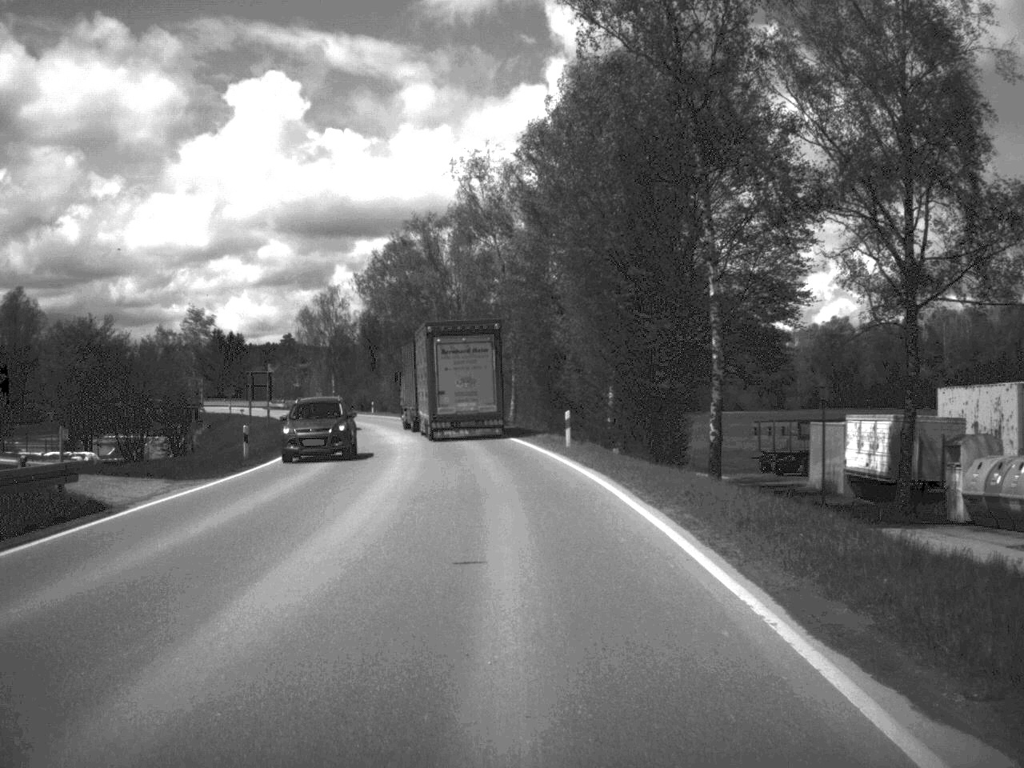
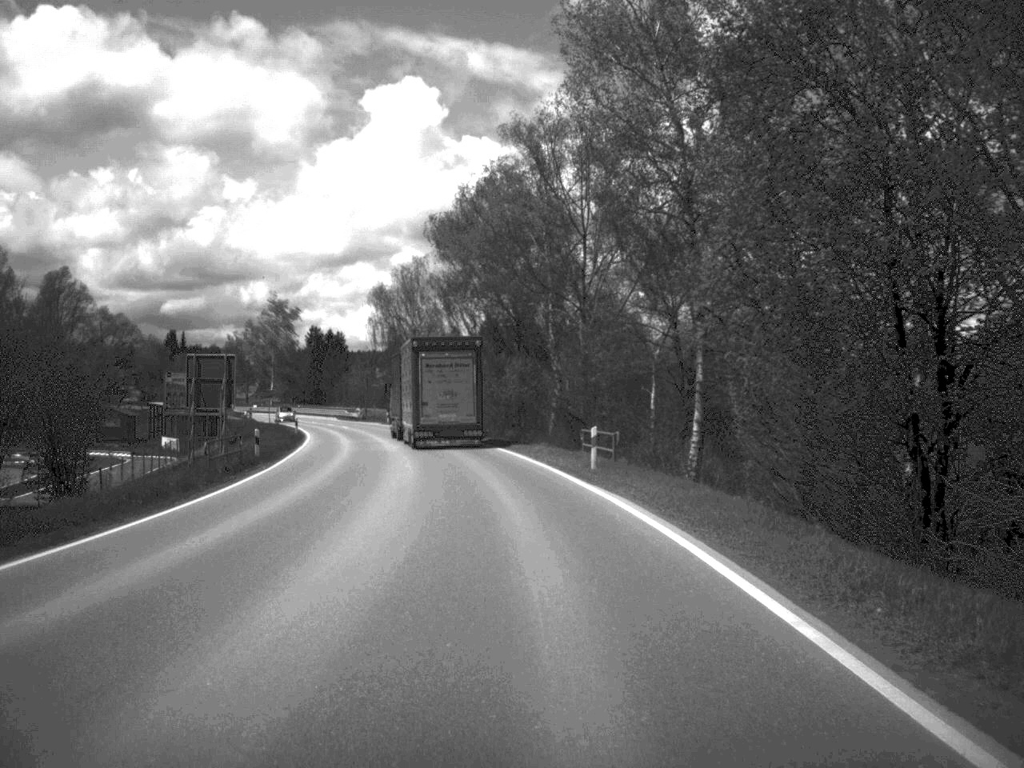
(-1.6, +35.1) m; -6°
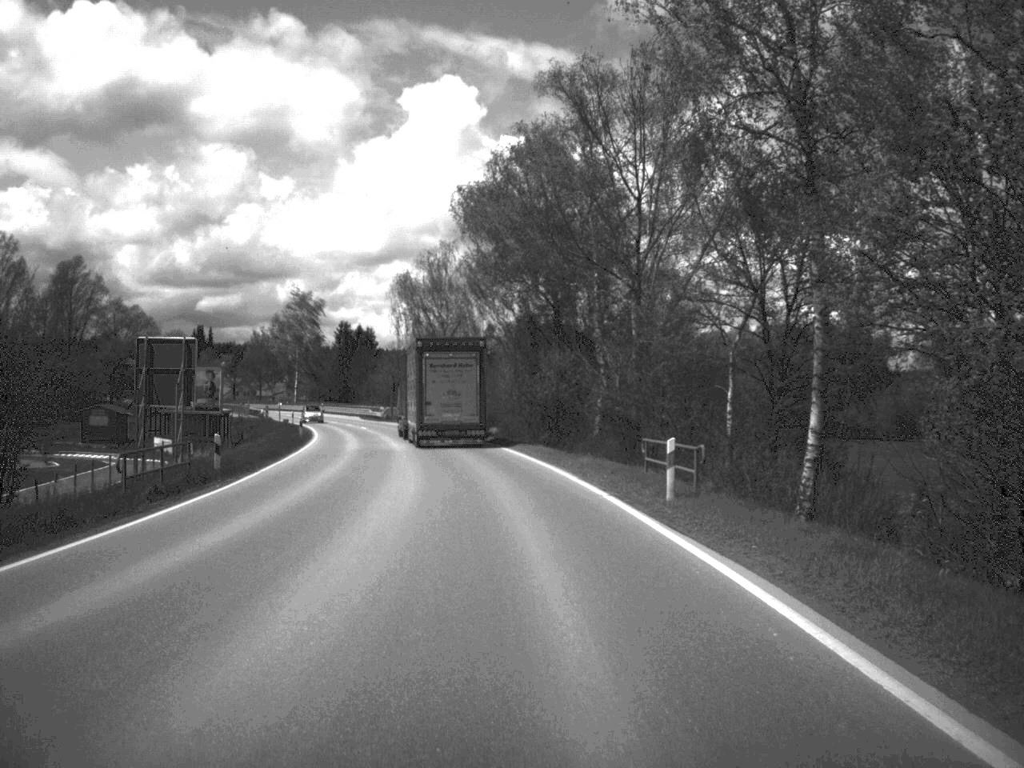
(-0.1, +8.9) m; -2°
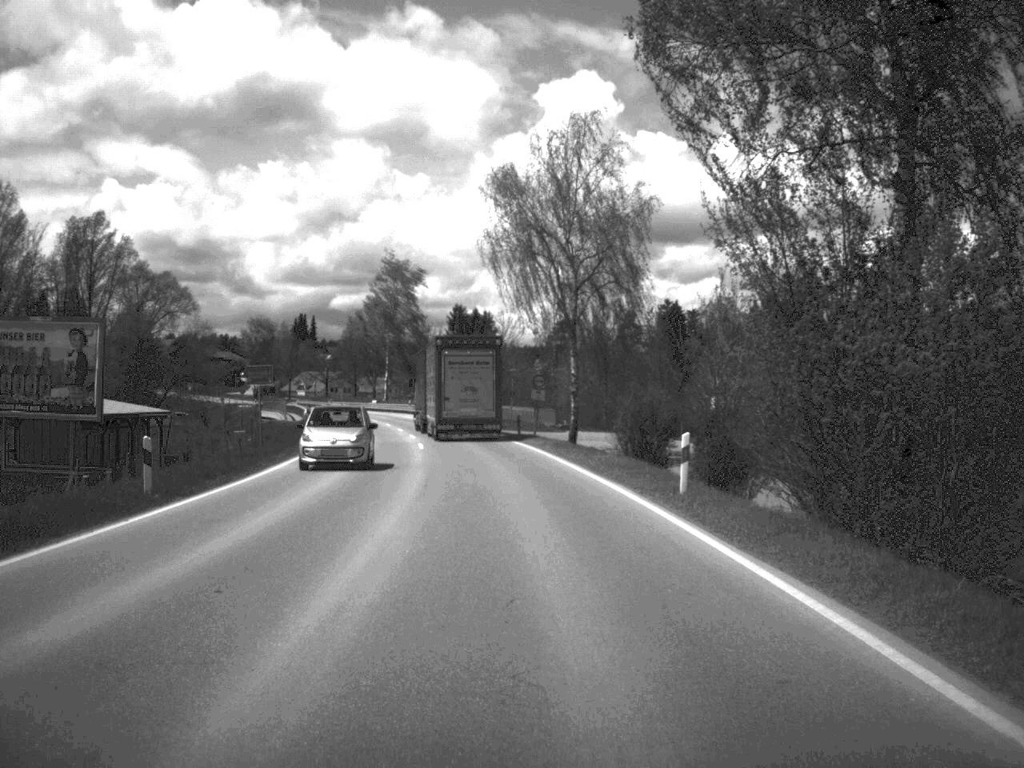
(-2.3, +39.8) m; -6°
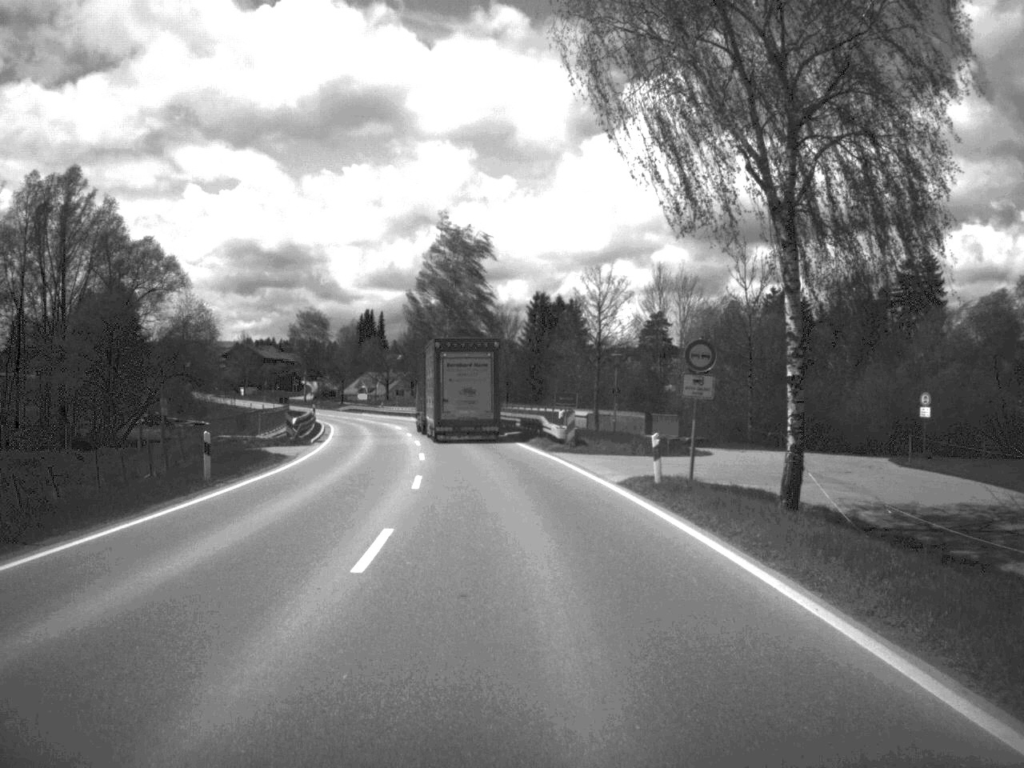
(-1.0, +30.3) m; -4°
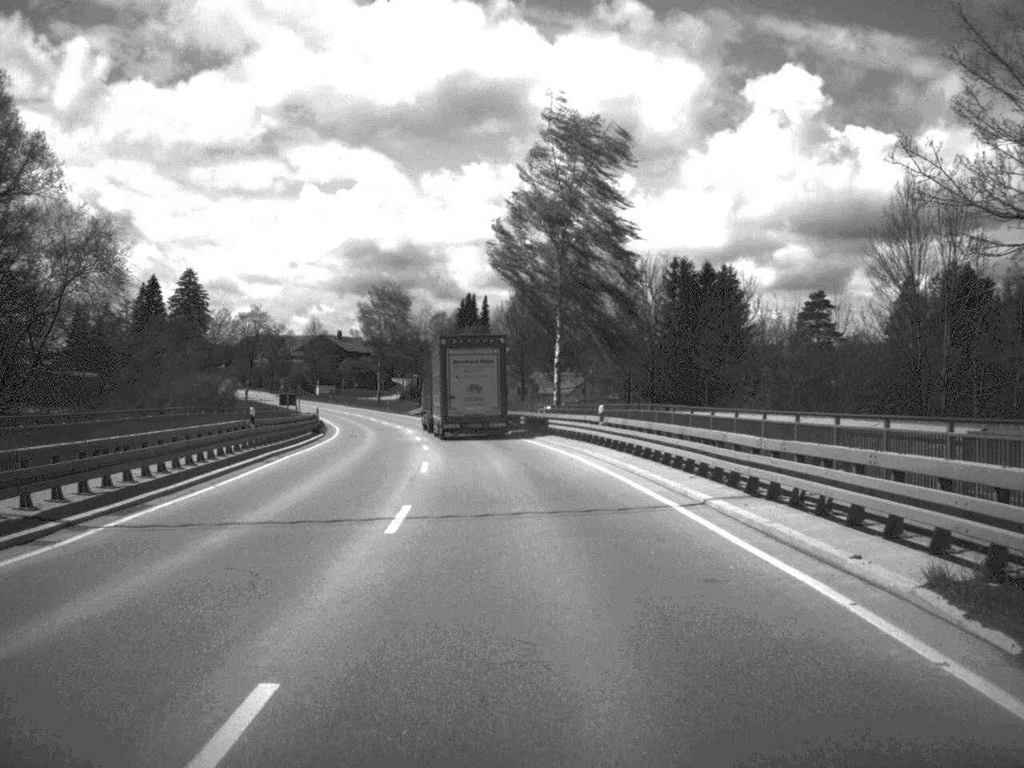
(-2.3, +44.0) m; -5°
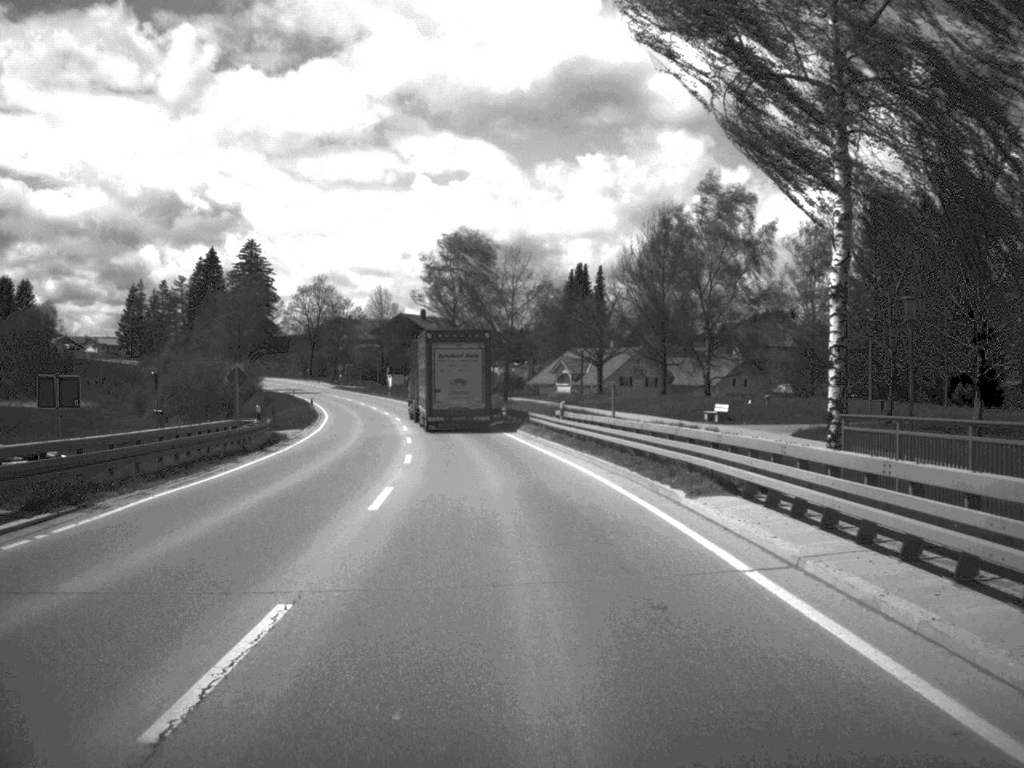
(-1.9, +44.5) m; -5°
